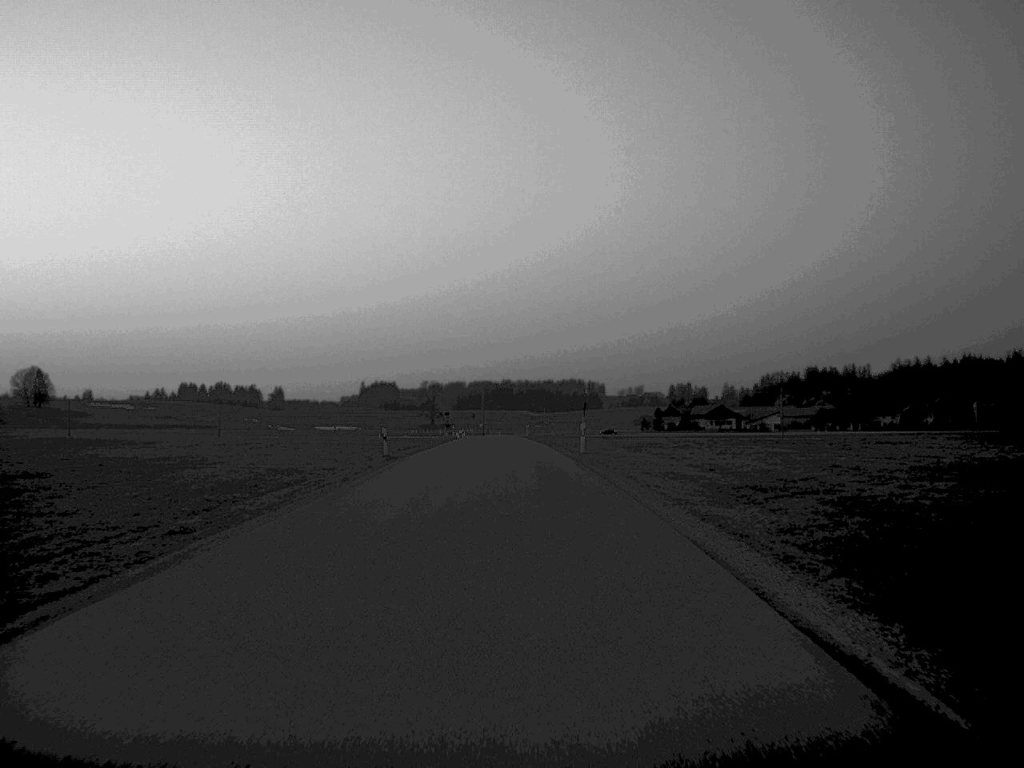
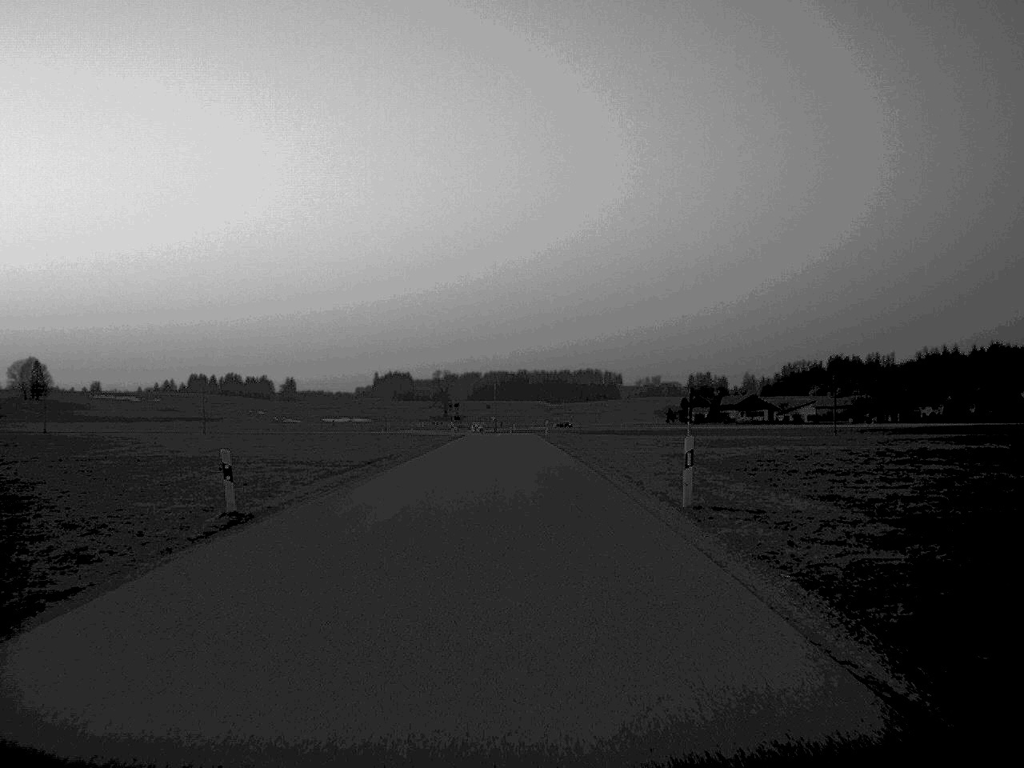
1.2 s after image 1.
(-0.2, +25.0) m; -1°
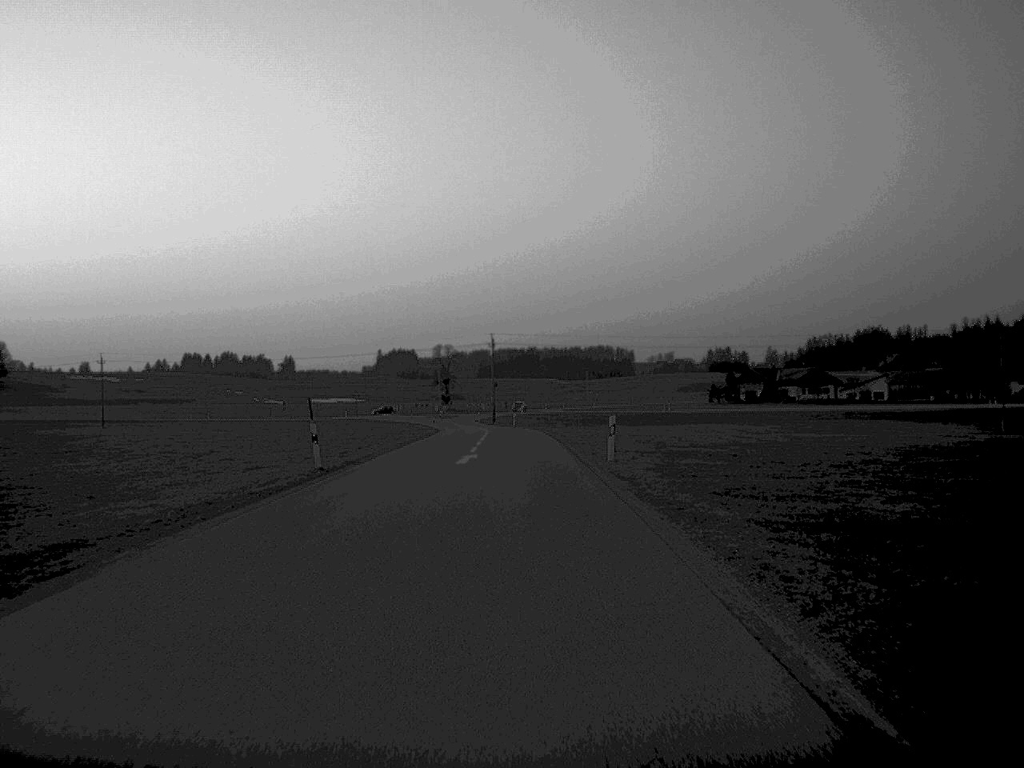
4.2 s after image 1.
(-0.2, +62.7) m; 0°
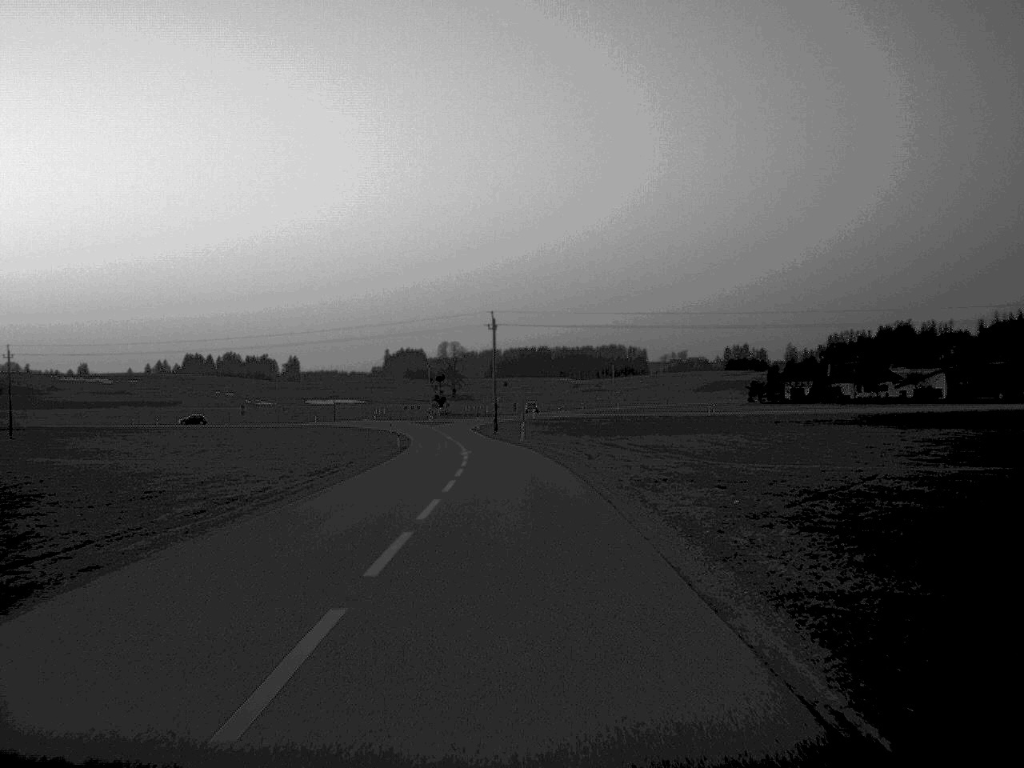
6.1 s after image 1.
(-0.1, +36.4) m; 0°
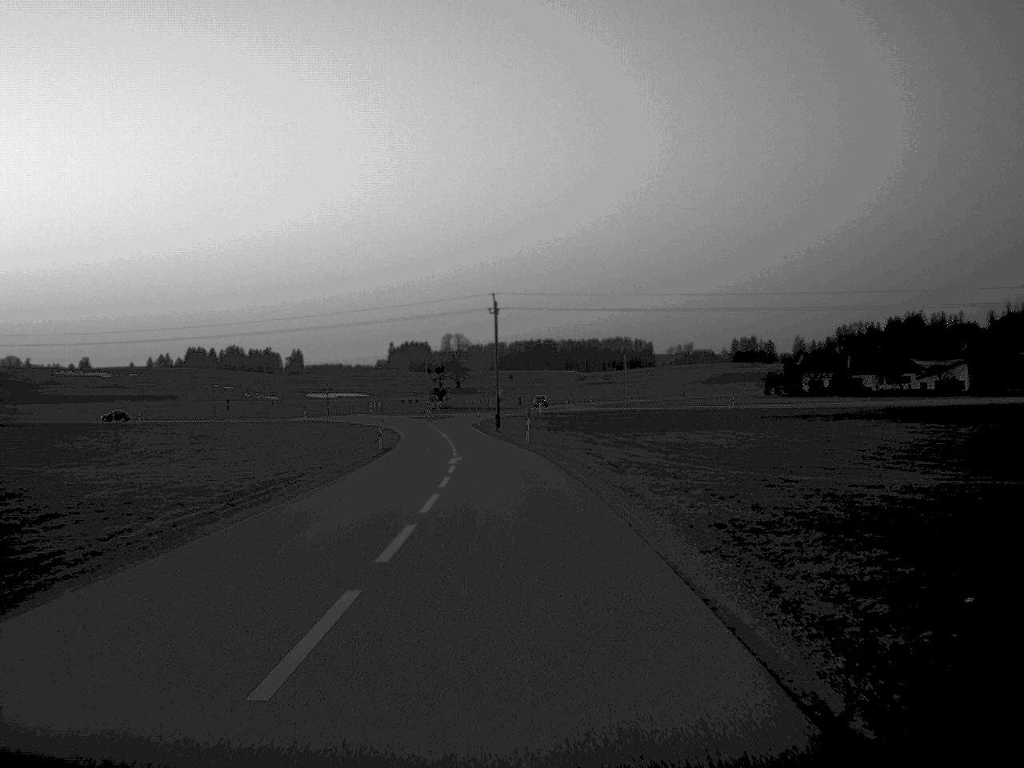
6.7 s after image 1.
(0.0, +10.9) m; 0°
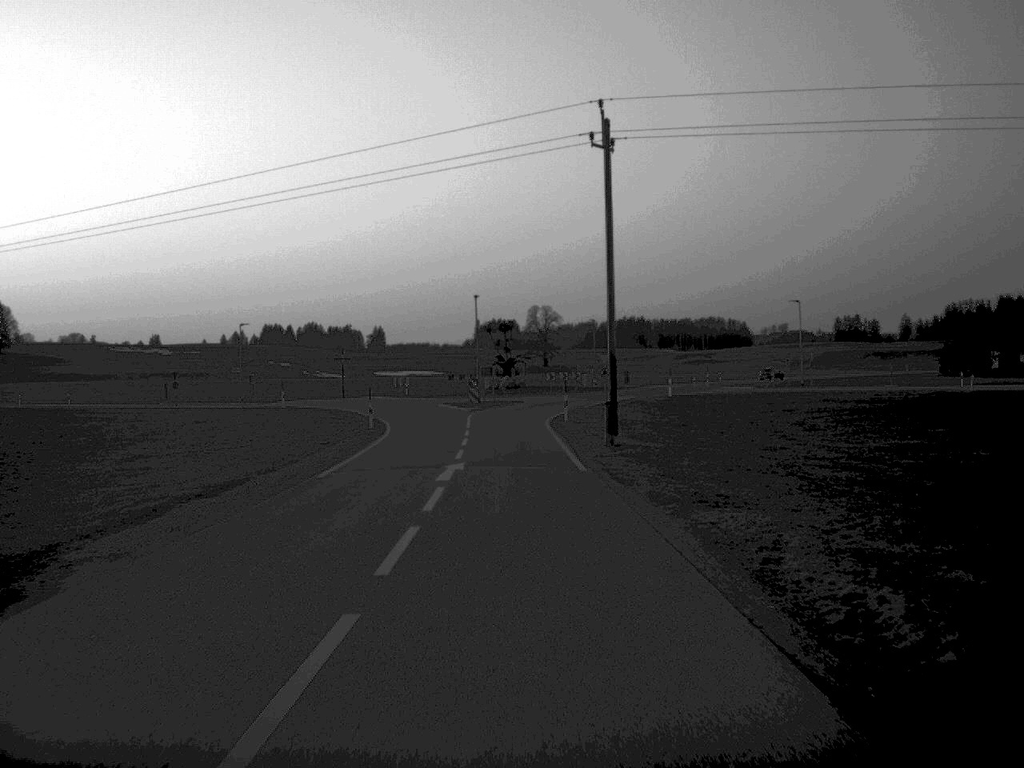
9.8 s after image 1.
(-1.8, +55.0) m; -4°
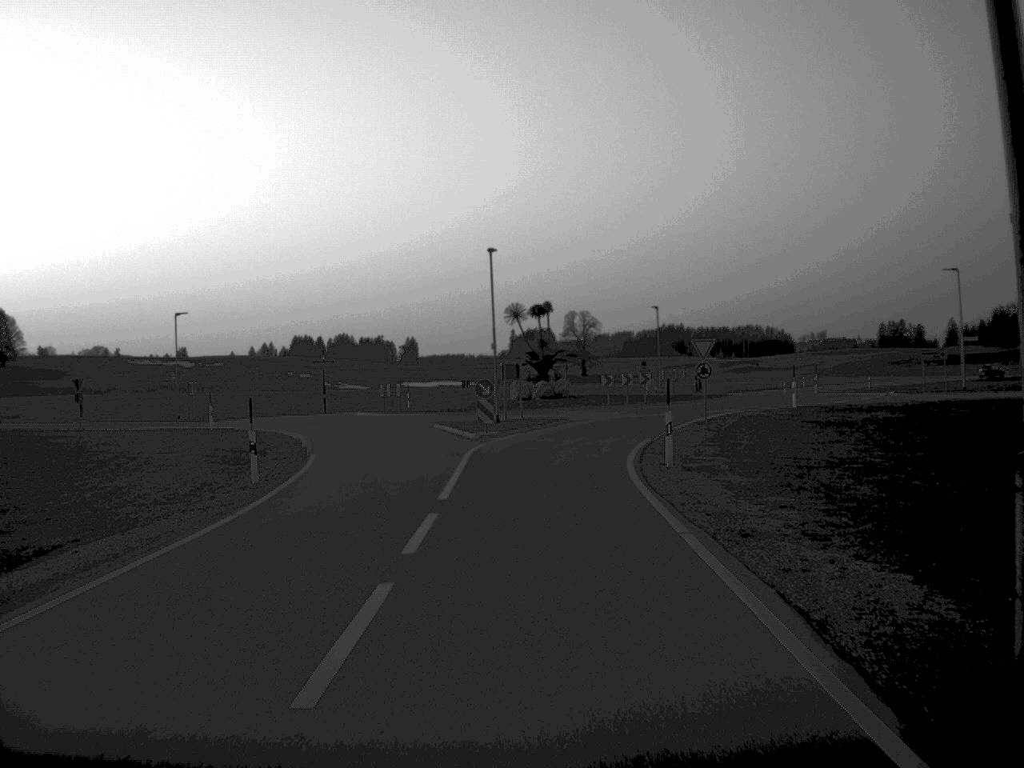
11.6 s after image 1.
(-0.4, +28.5) m; -1°
